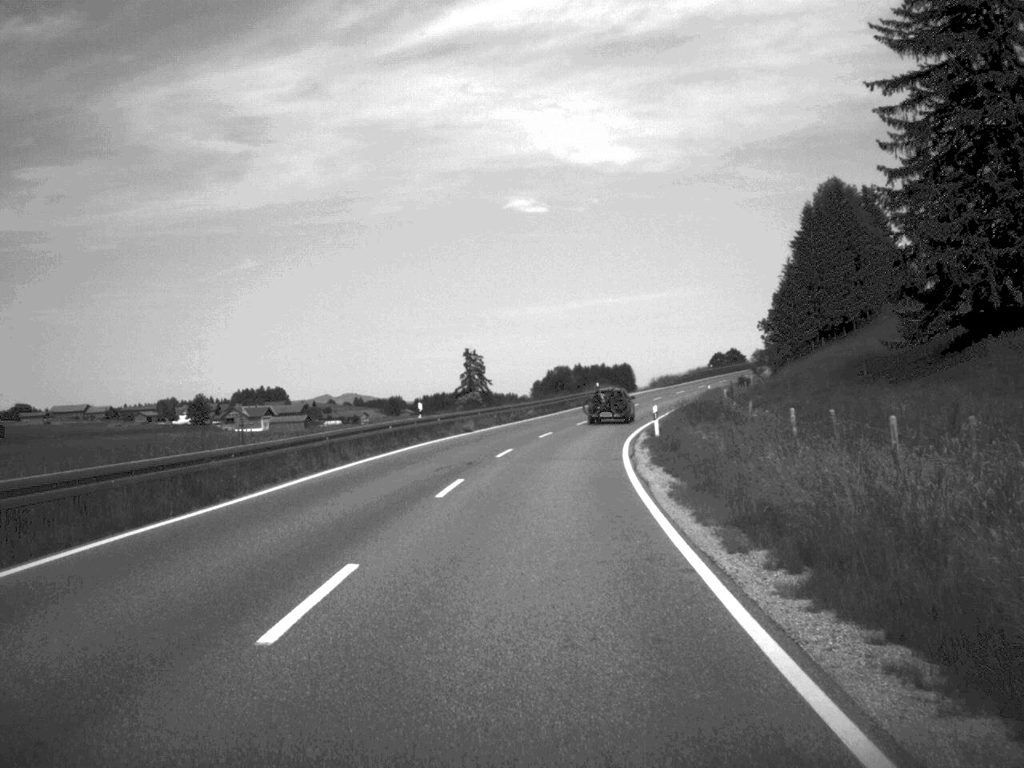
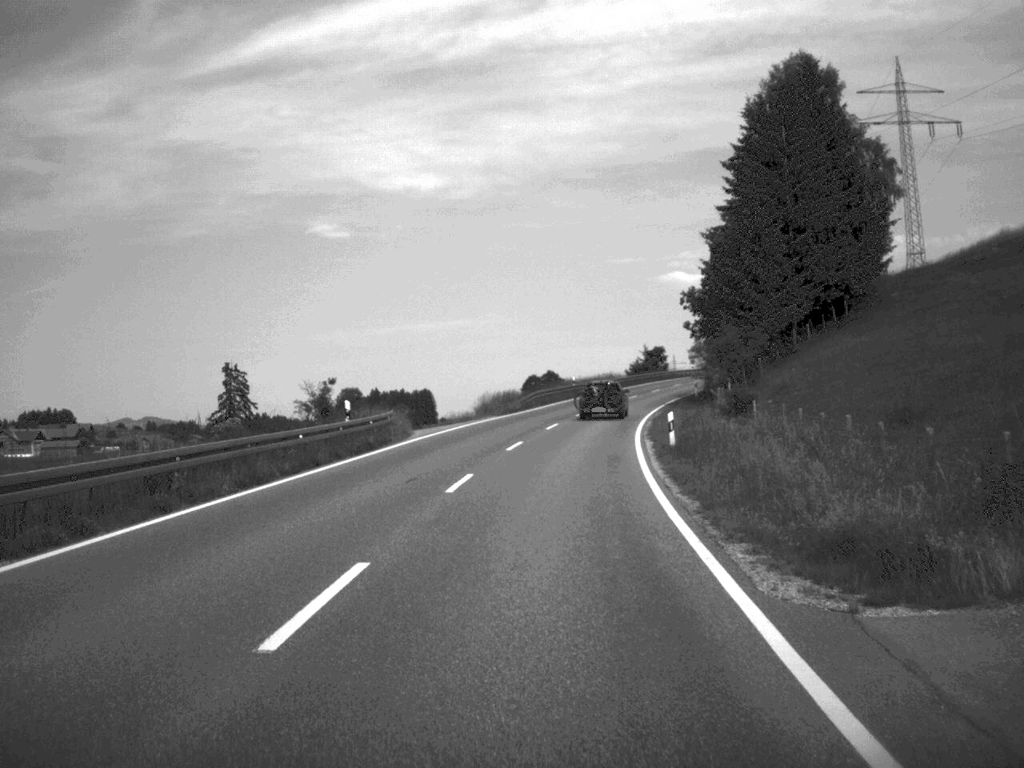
(+4.4, +57.8) m; +9°
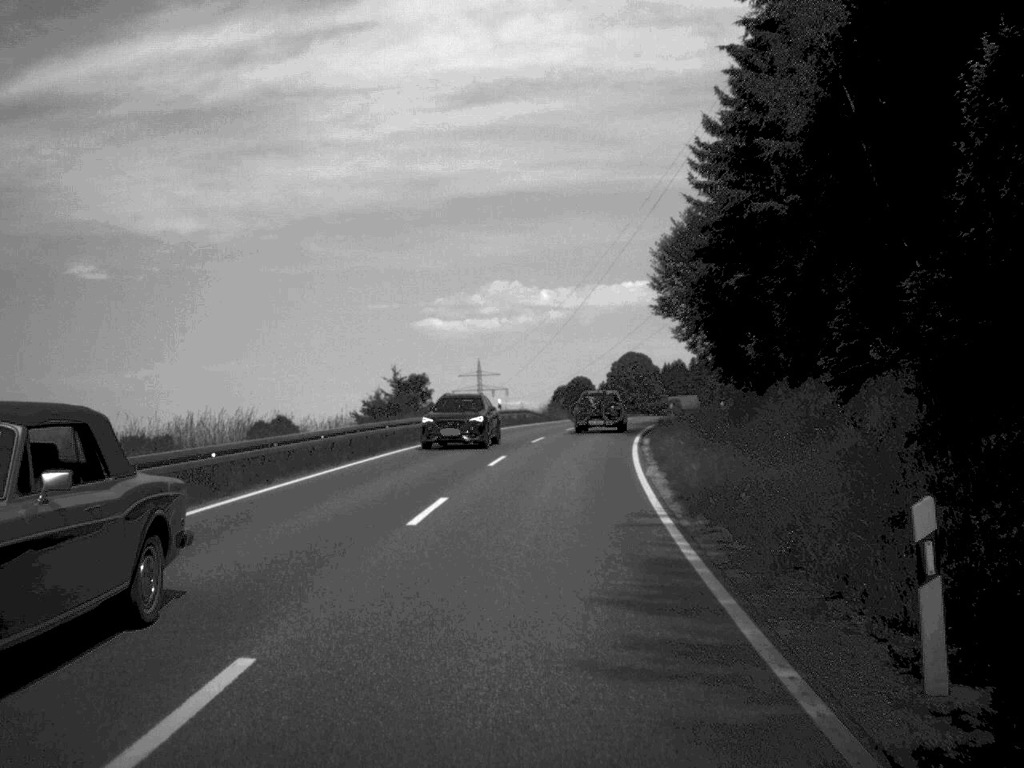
(+7.1, +73.2) m; +11°
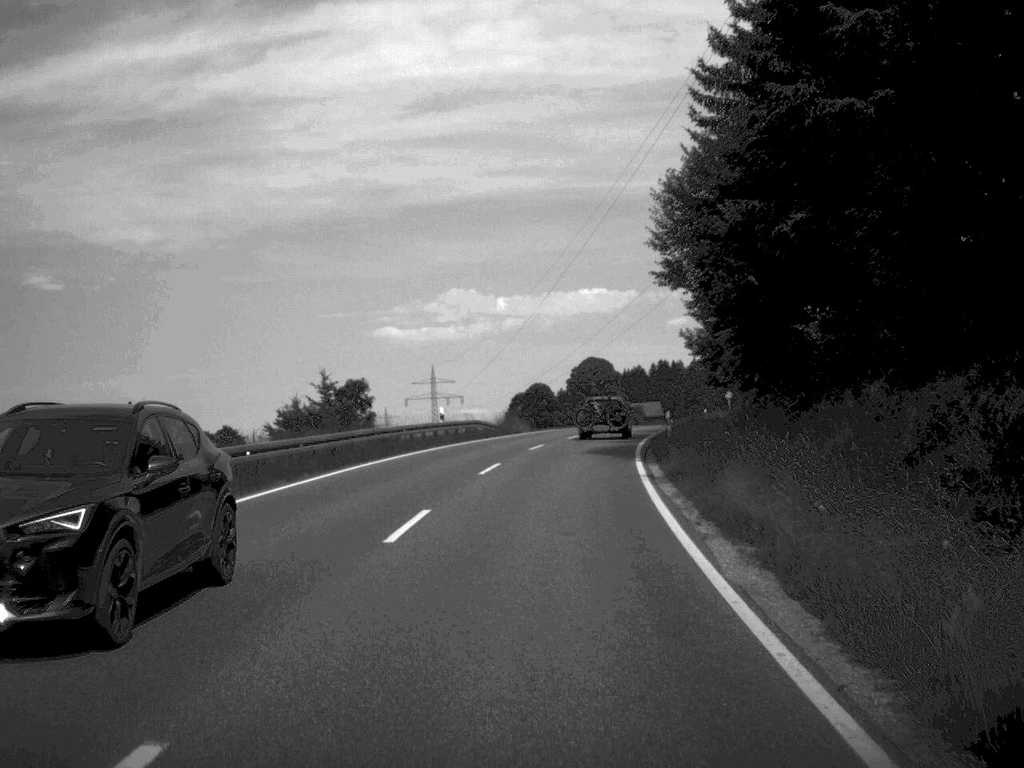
(+0.2, +13.5) m; +2°
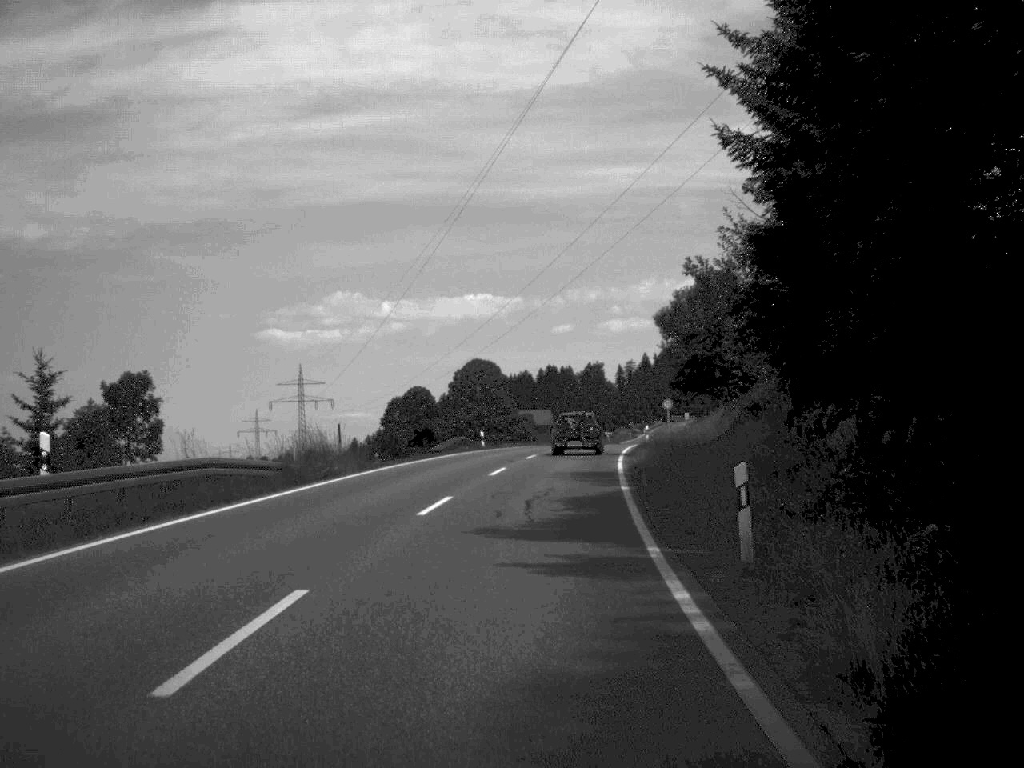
(+1.4, +29.7) m; +5°
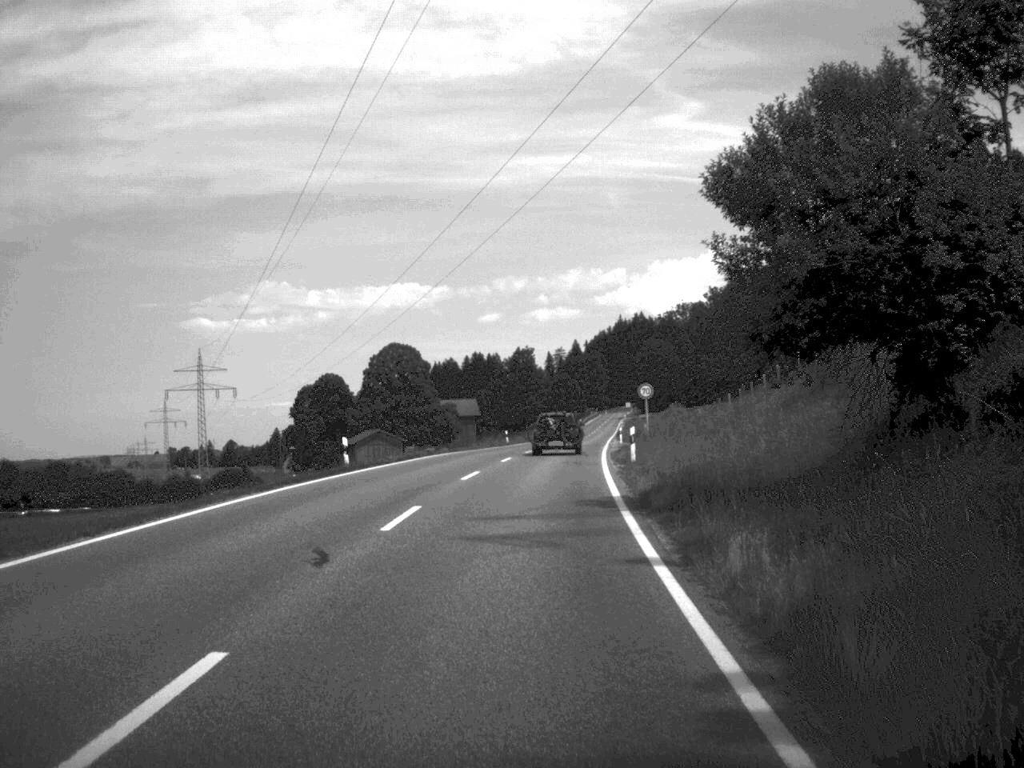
(+0.8, +26.0) m; +3°
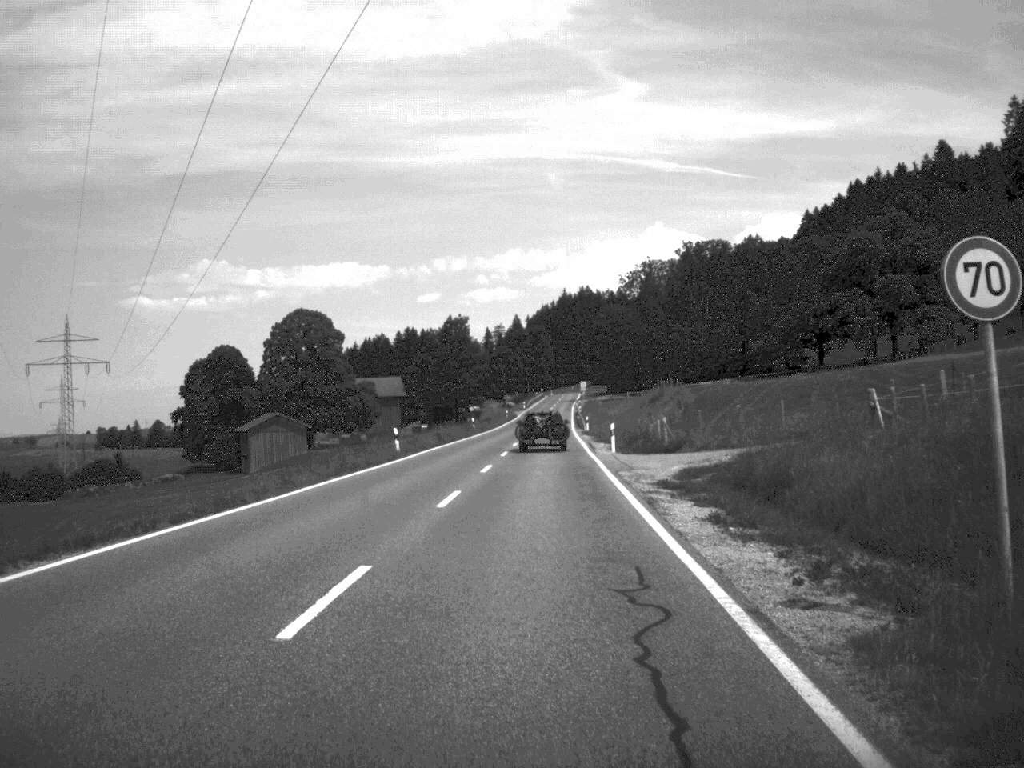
(+1.1, +42.2) m; +3°
